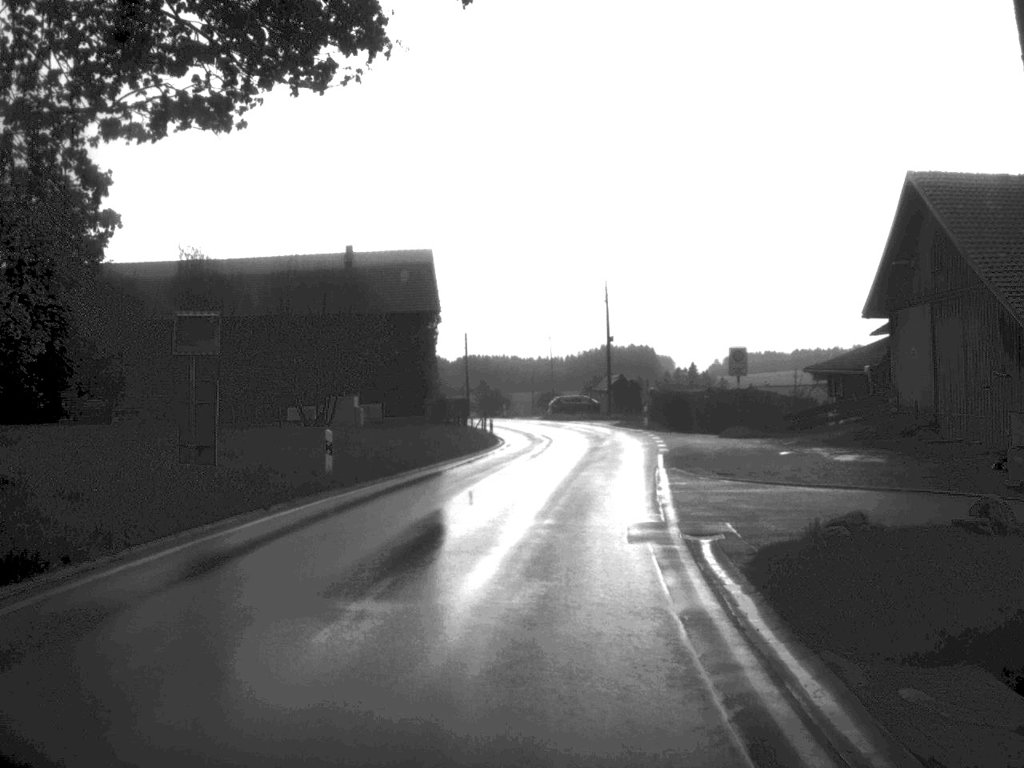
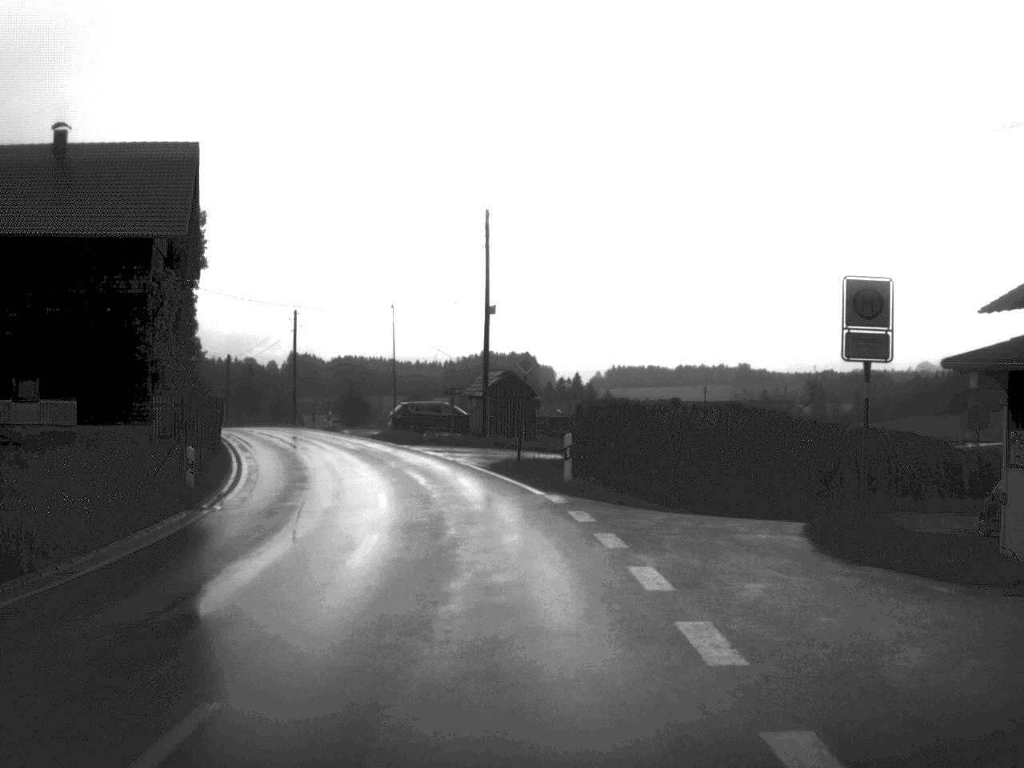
(+2.0, +32.1) m; +5°
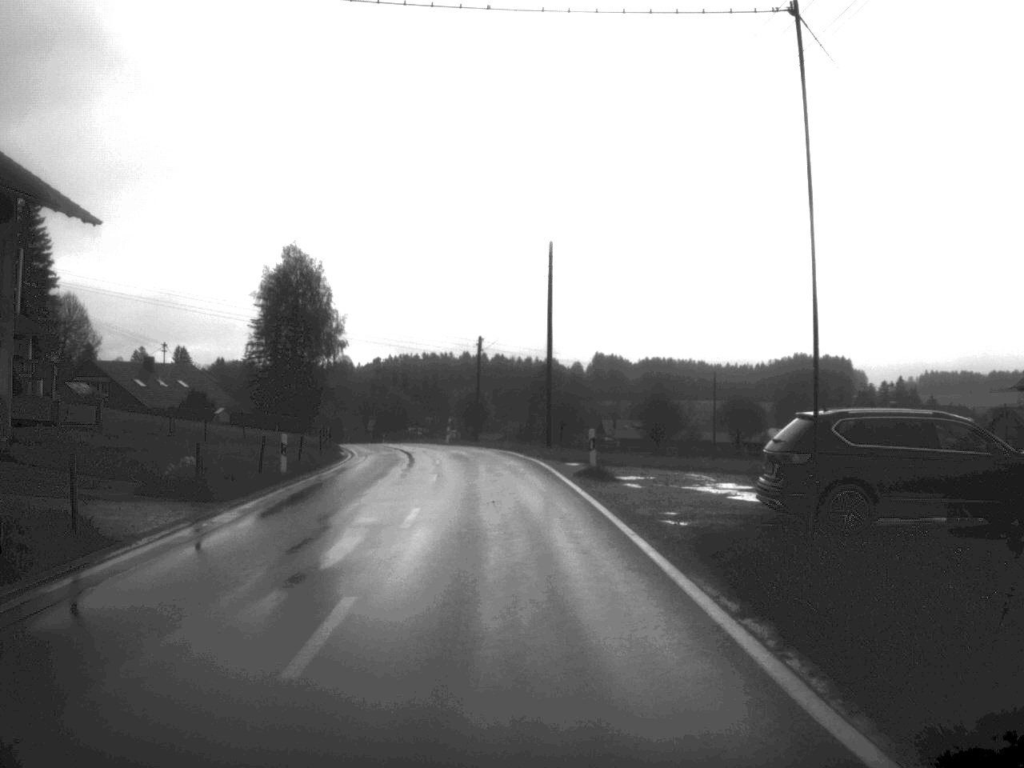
(-4.9, +39.8) m; -14°
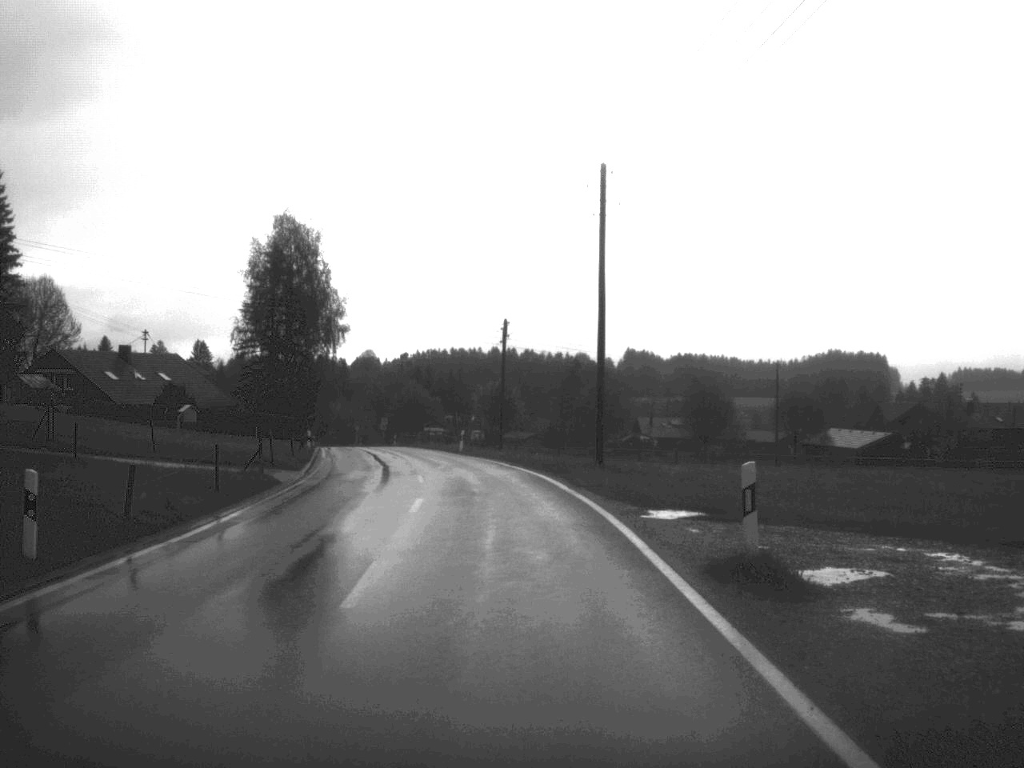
(-0.2, +15.9) m; -1°
